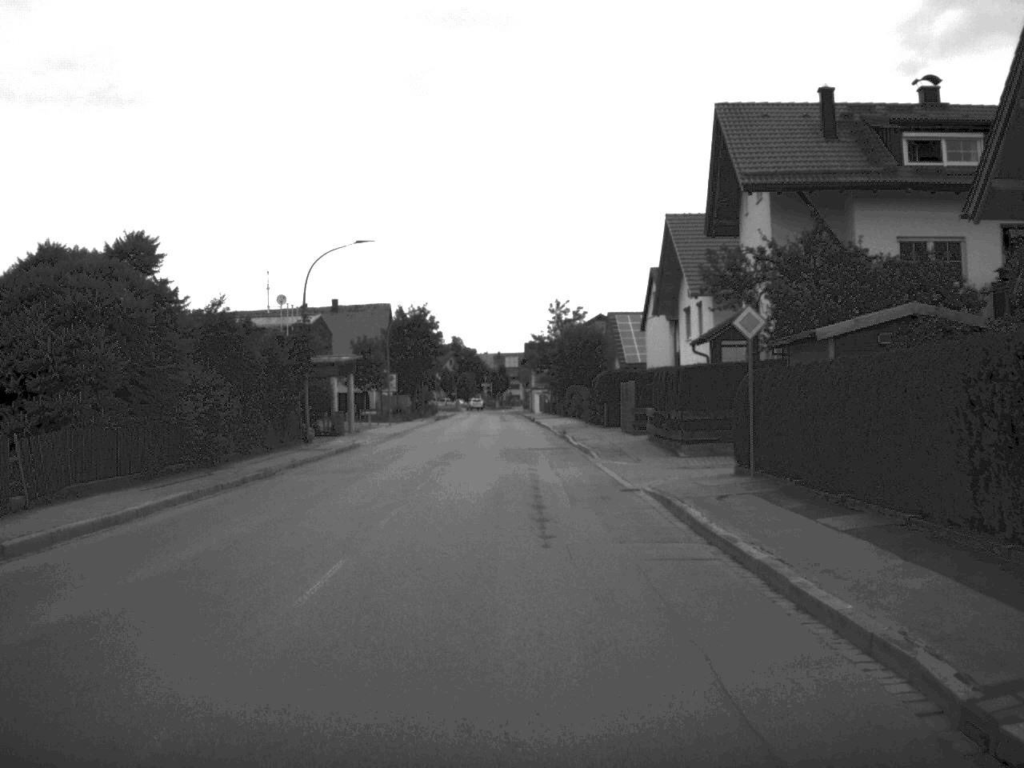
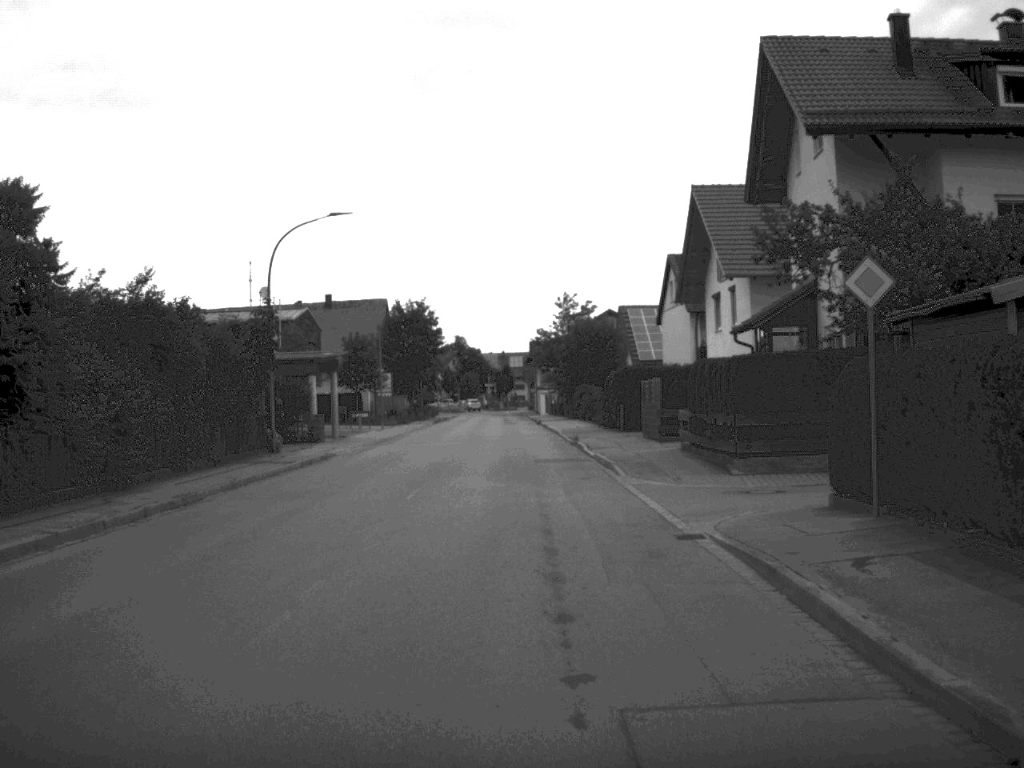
(0.0, +7.1) m; 0°
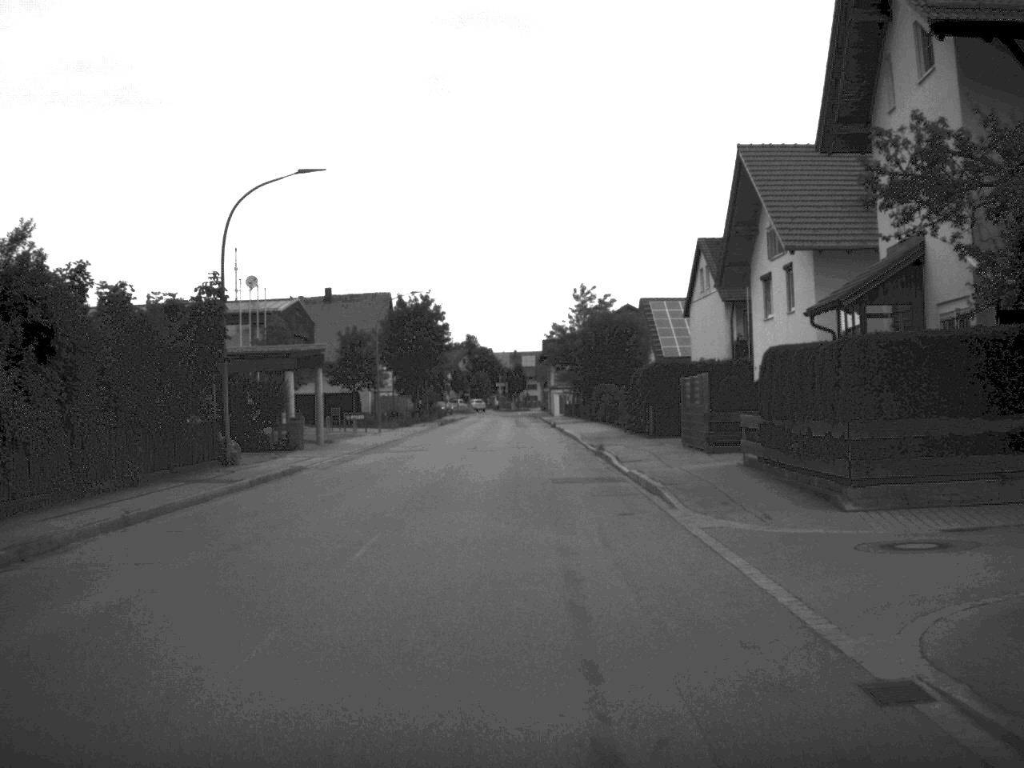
(0.0, +7.5) m; -1°
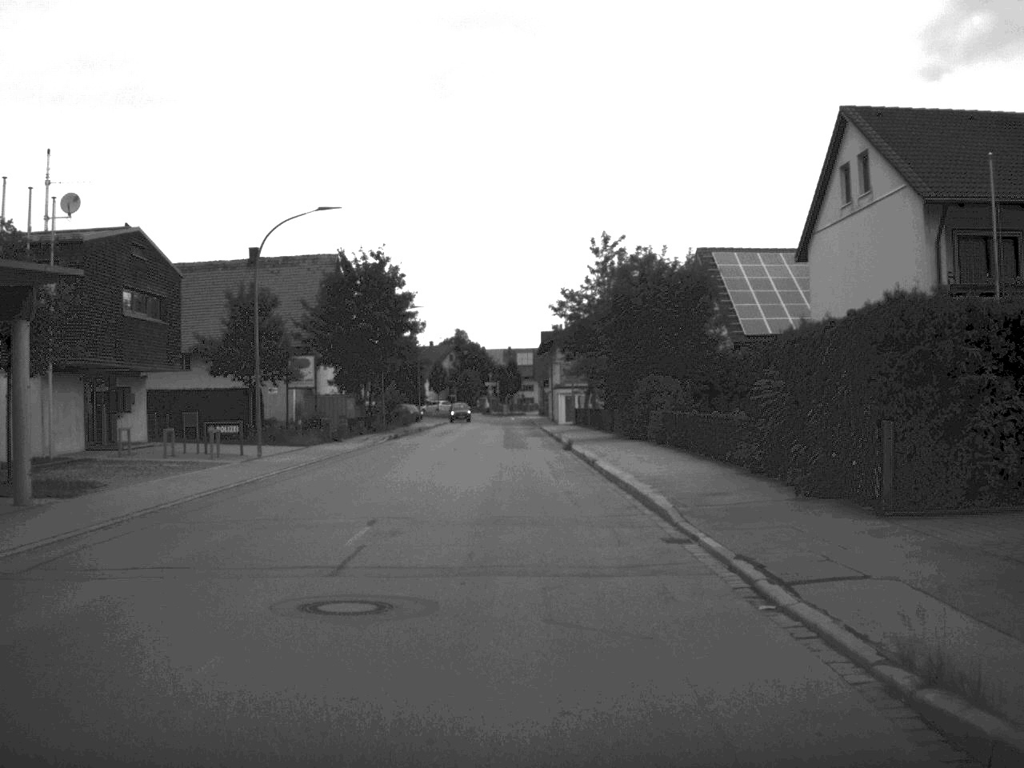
(0.0, +29.6) m; 0°
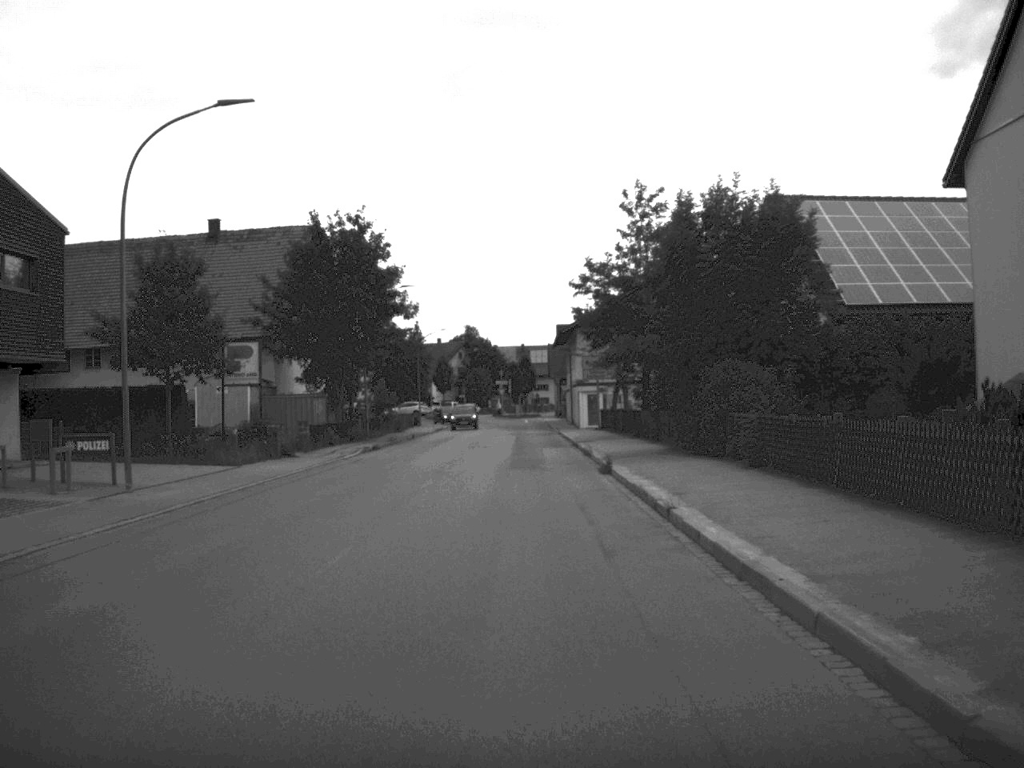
(-0.1, +13.7) m; -1°
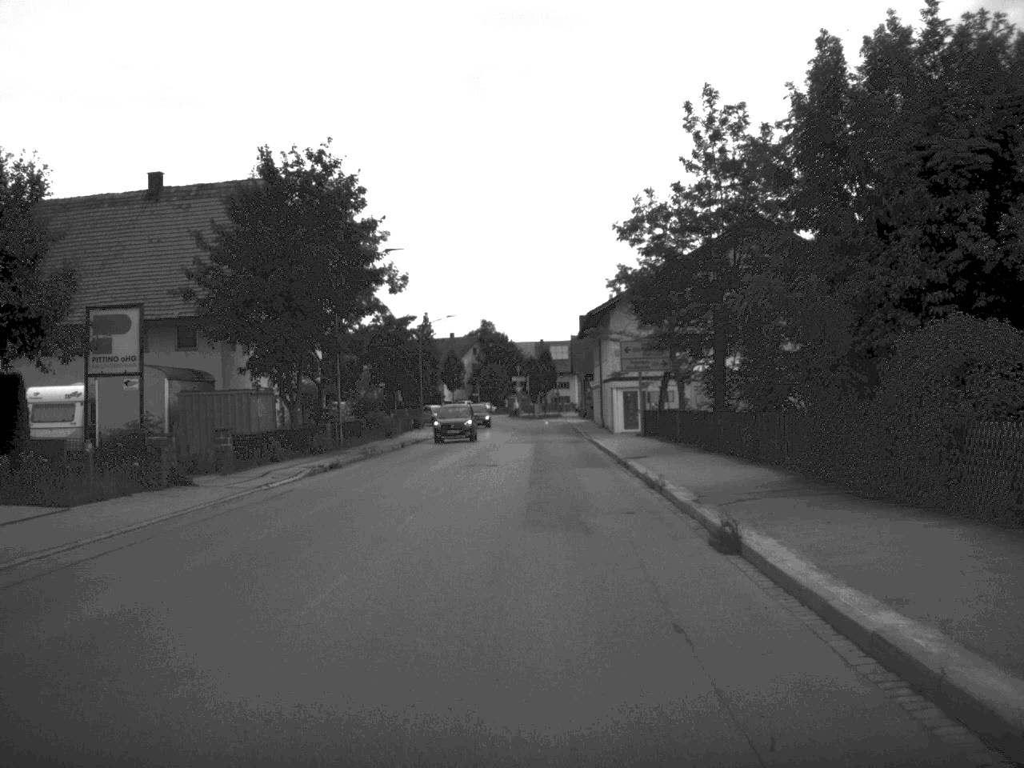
(-0.1, +14.4) m; -1°
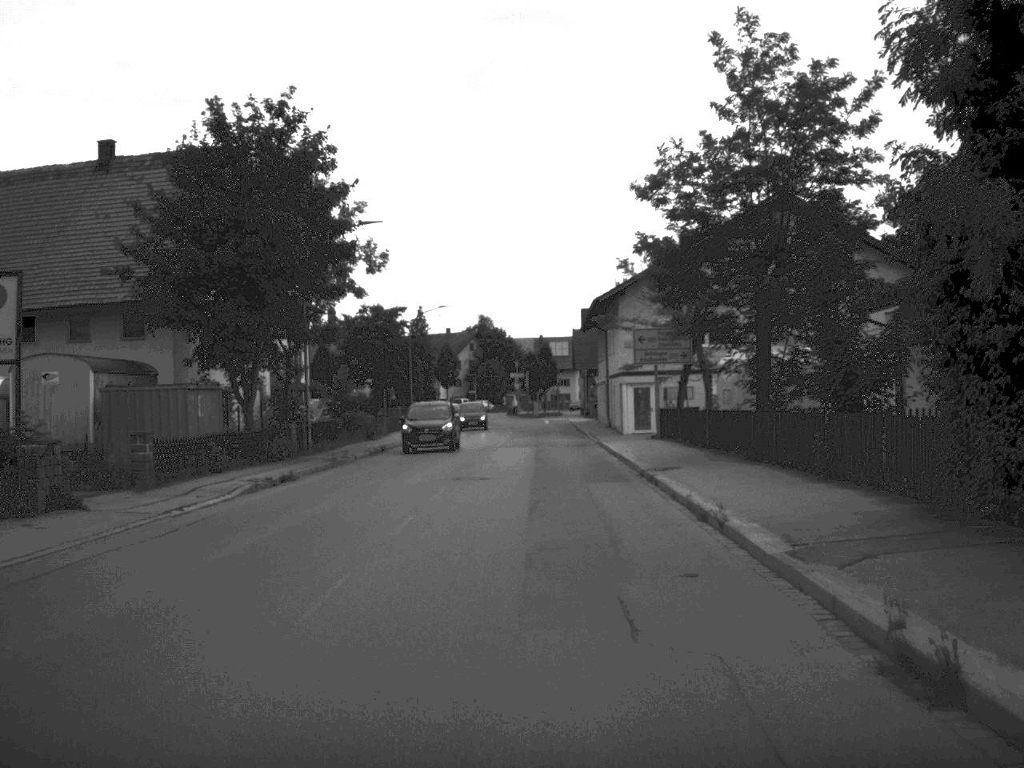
(0.0, +6.6) m; 0°
